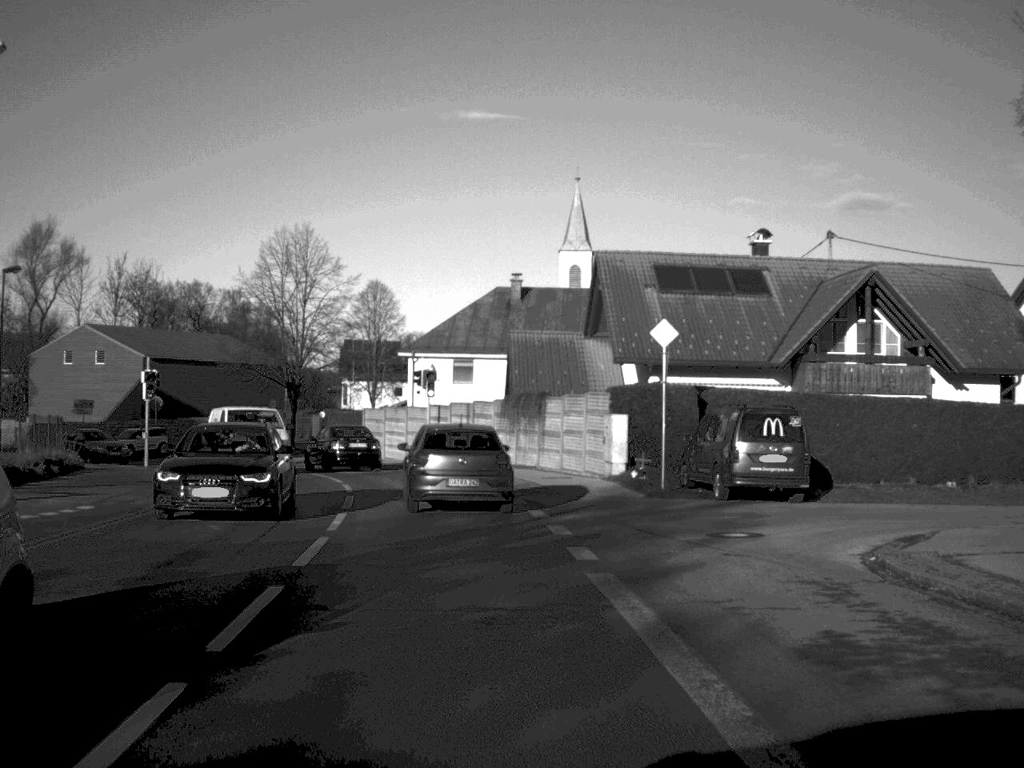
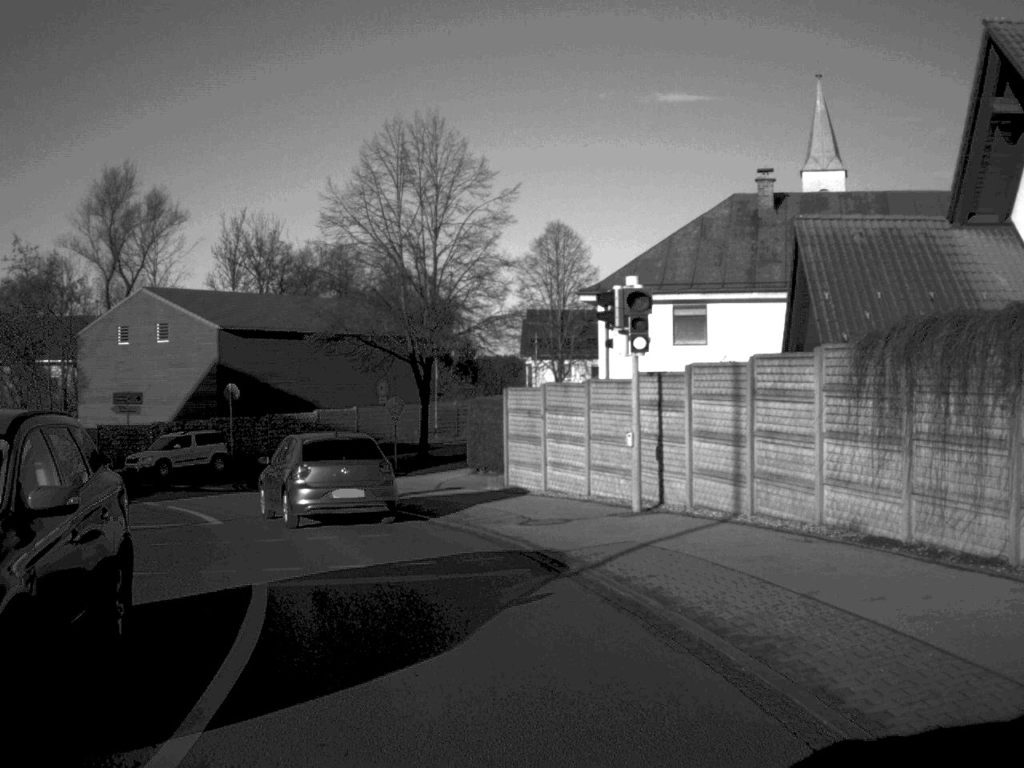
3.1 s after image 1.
(-1.8, +25.5) m; -10°
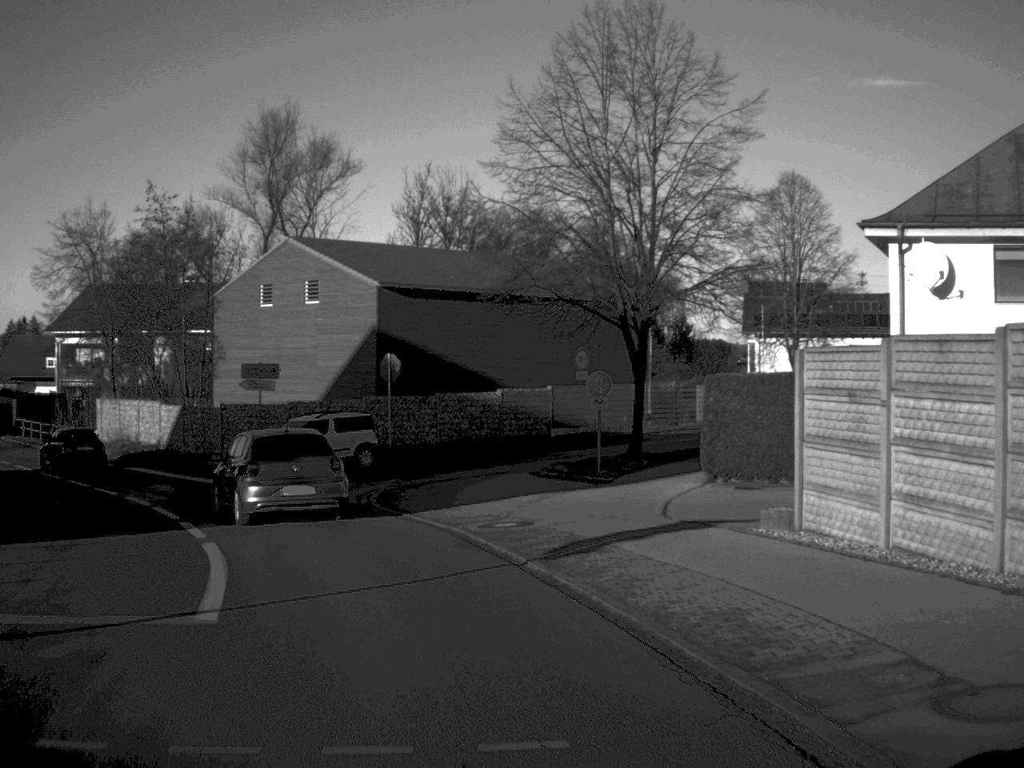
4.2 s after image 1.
(-0.9, +11.6) m; -9°
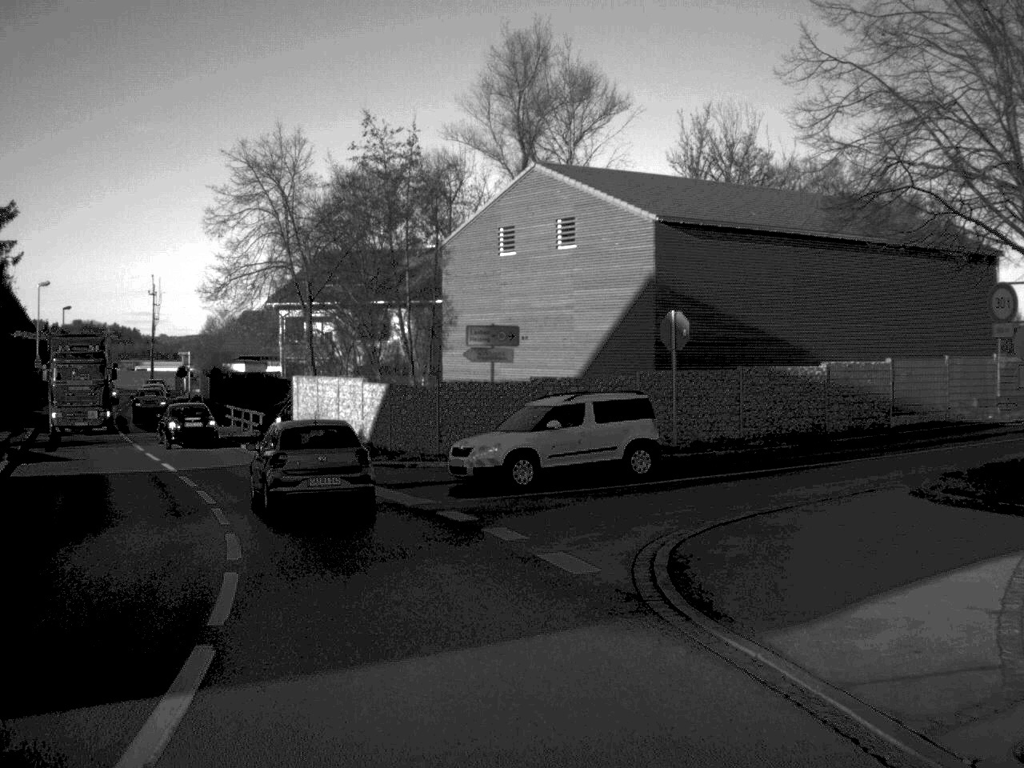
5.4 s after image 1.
(-1.3, +12.2) m; -12°
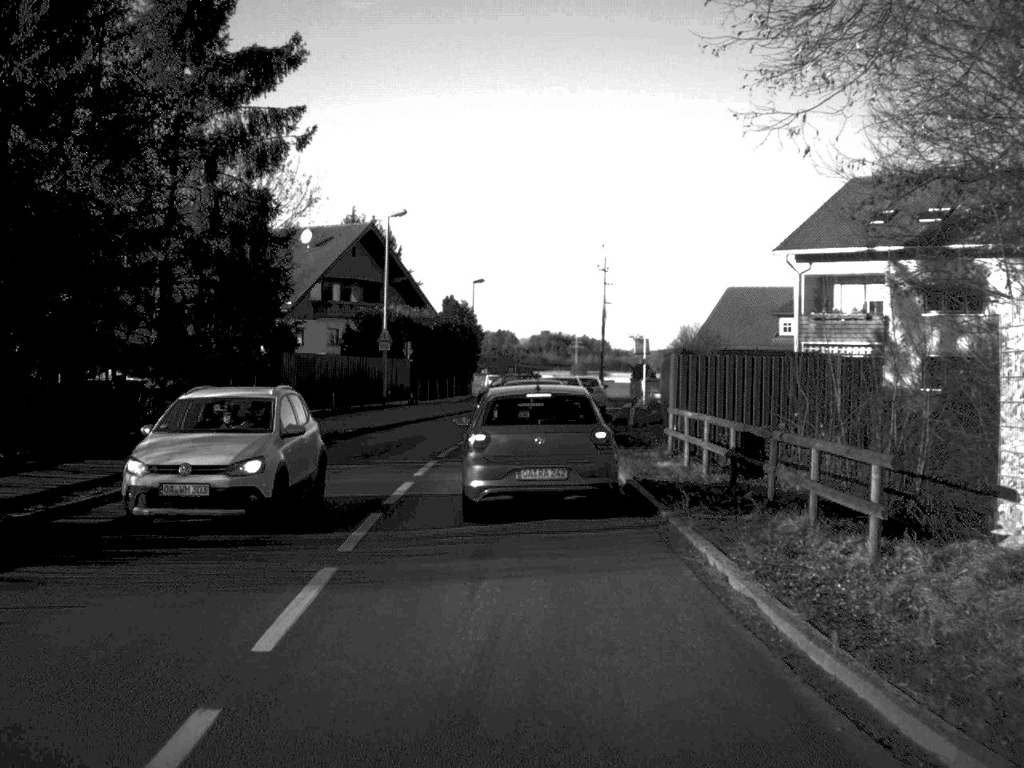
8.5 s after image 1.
(-7.3, +32.6) m; -21°
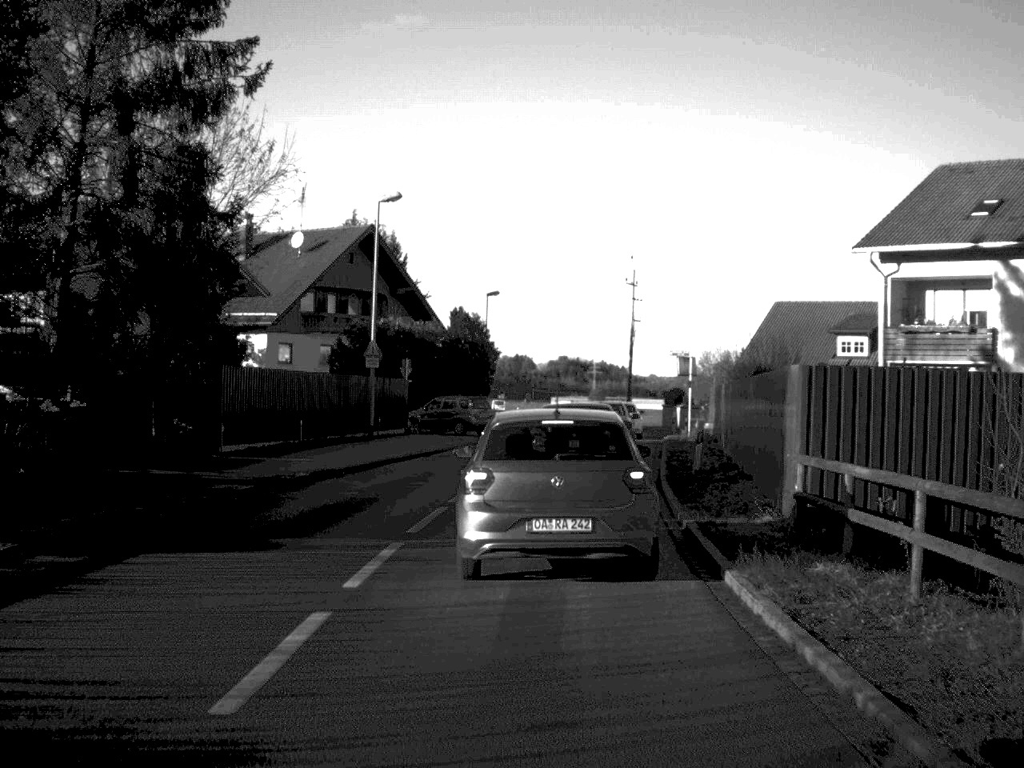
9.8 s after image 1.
(-0.1, +9.6) m; -1°
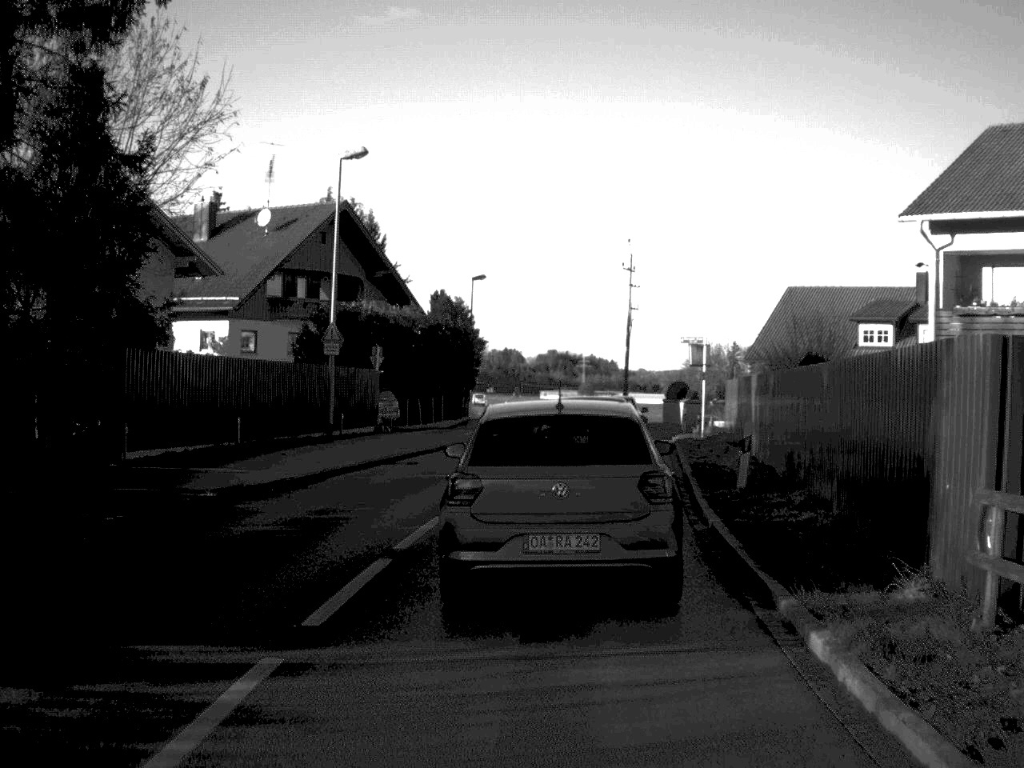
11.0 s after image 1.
(0.0, +6.2) m; 0°
